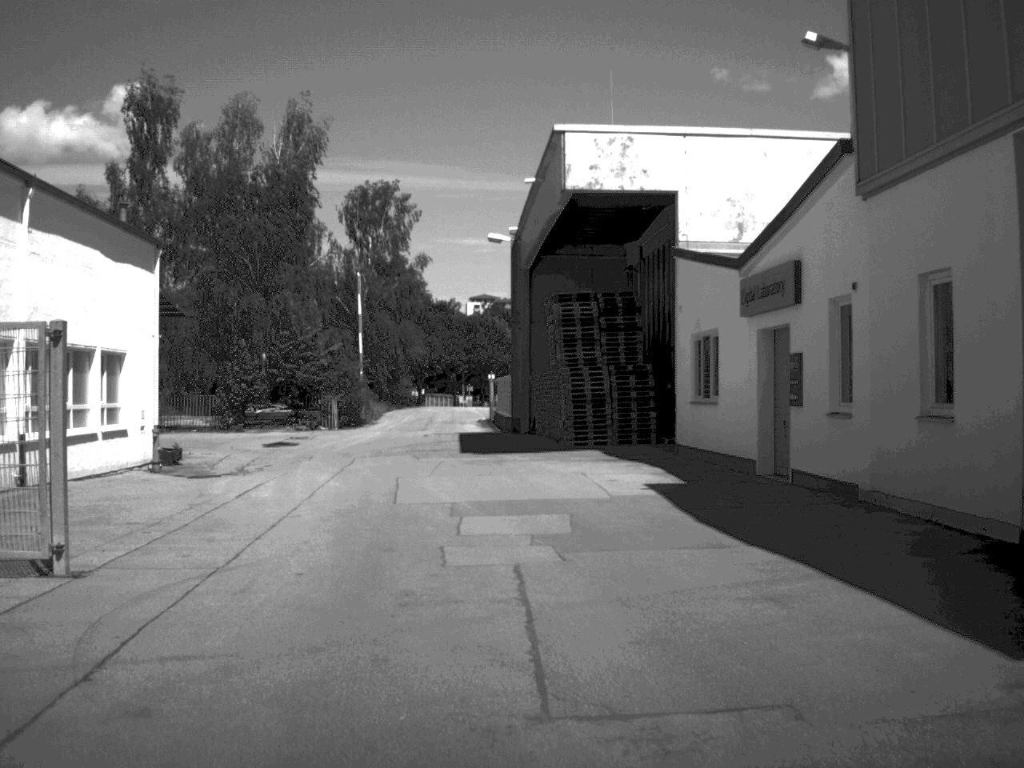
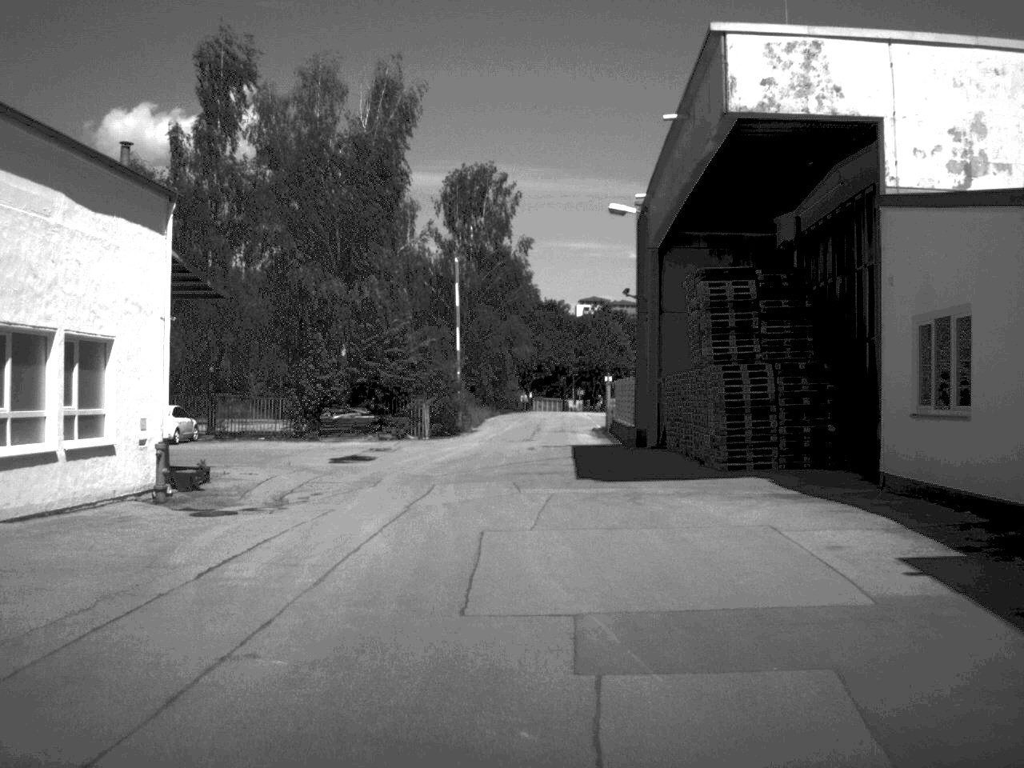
(-0.4, +8.5) m; -5°
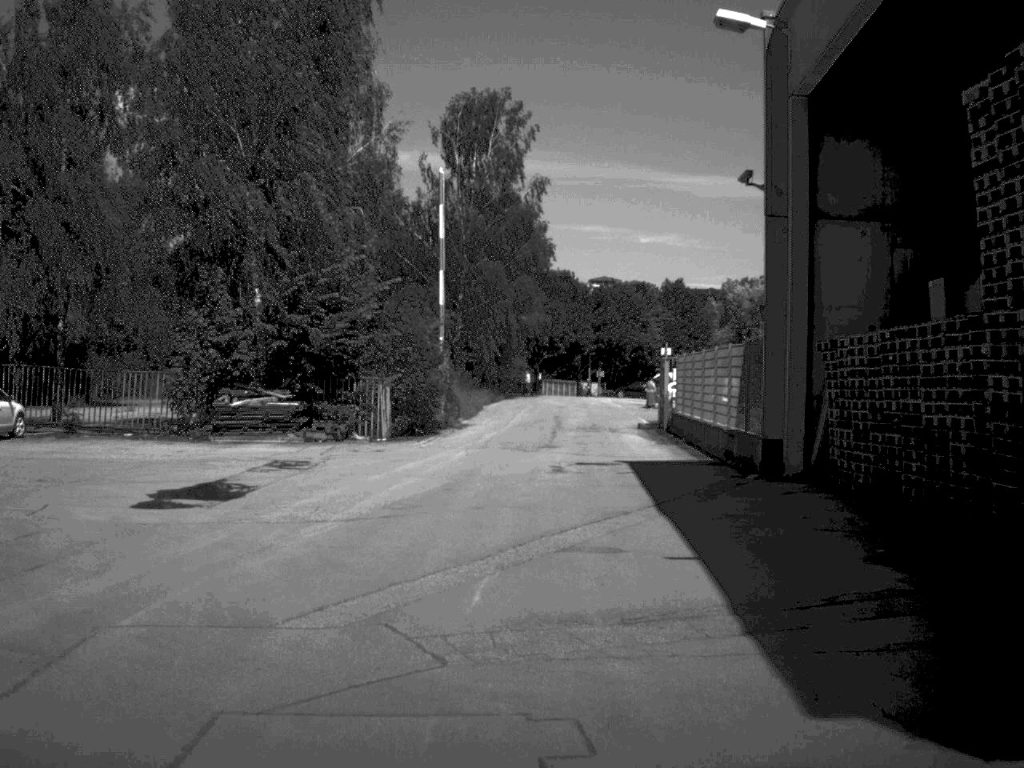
(-0.3, +19.1) m; 0°
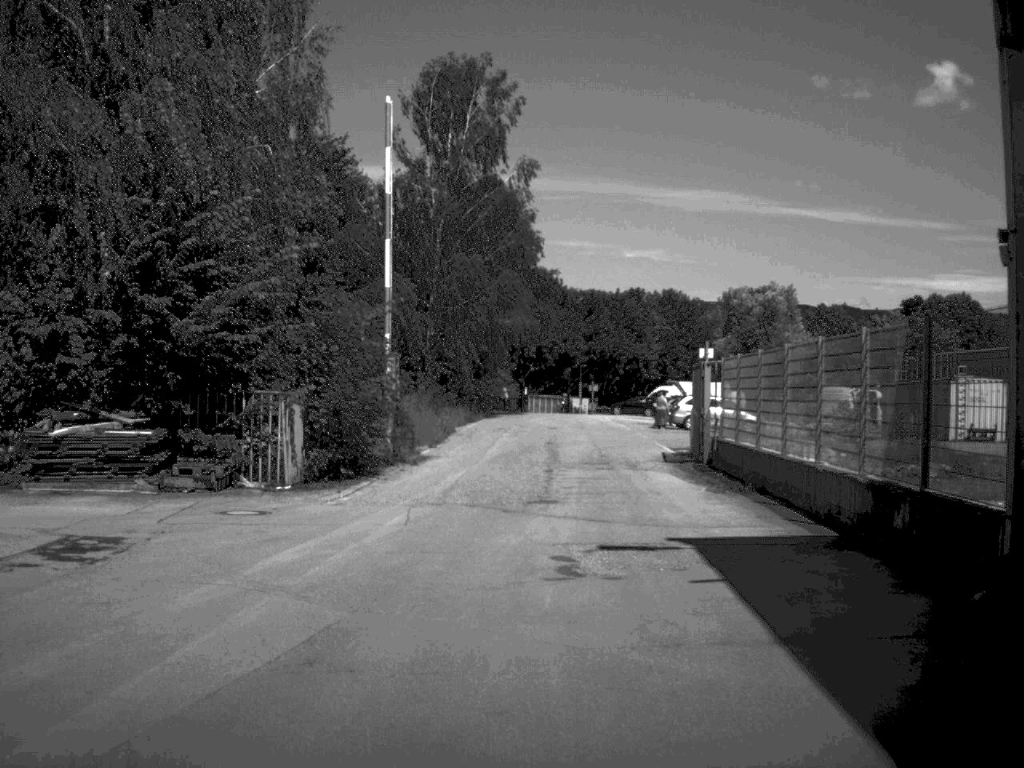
(0.0, +11.2) m; +1°
